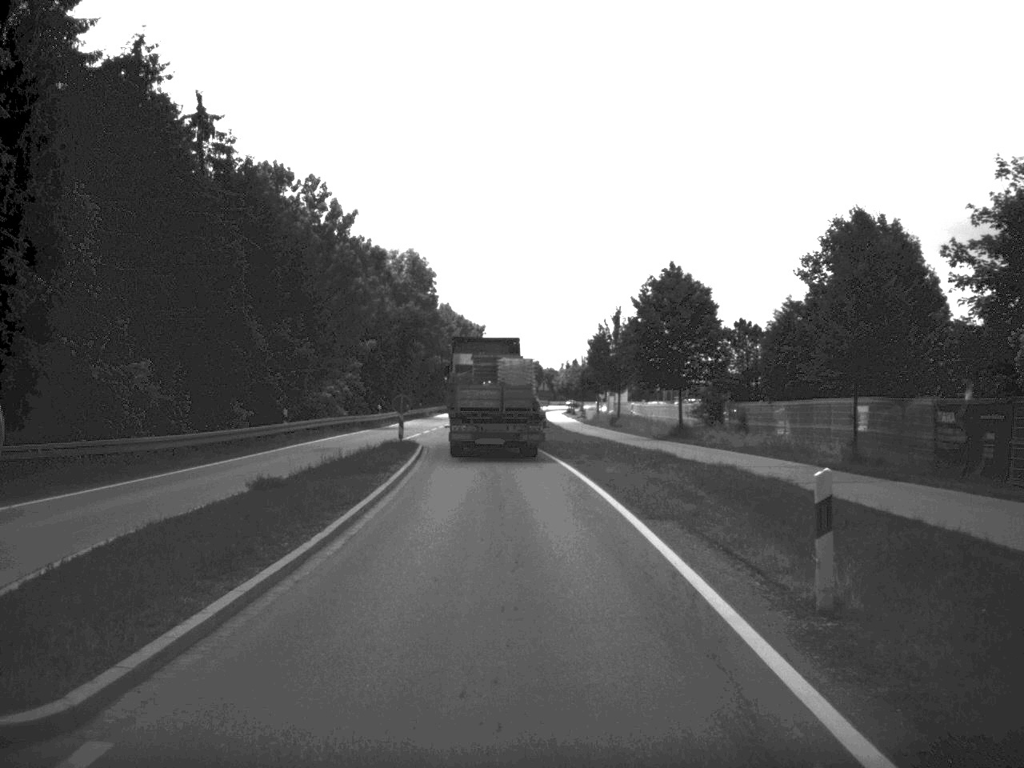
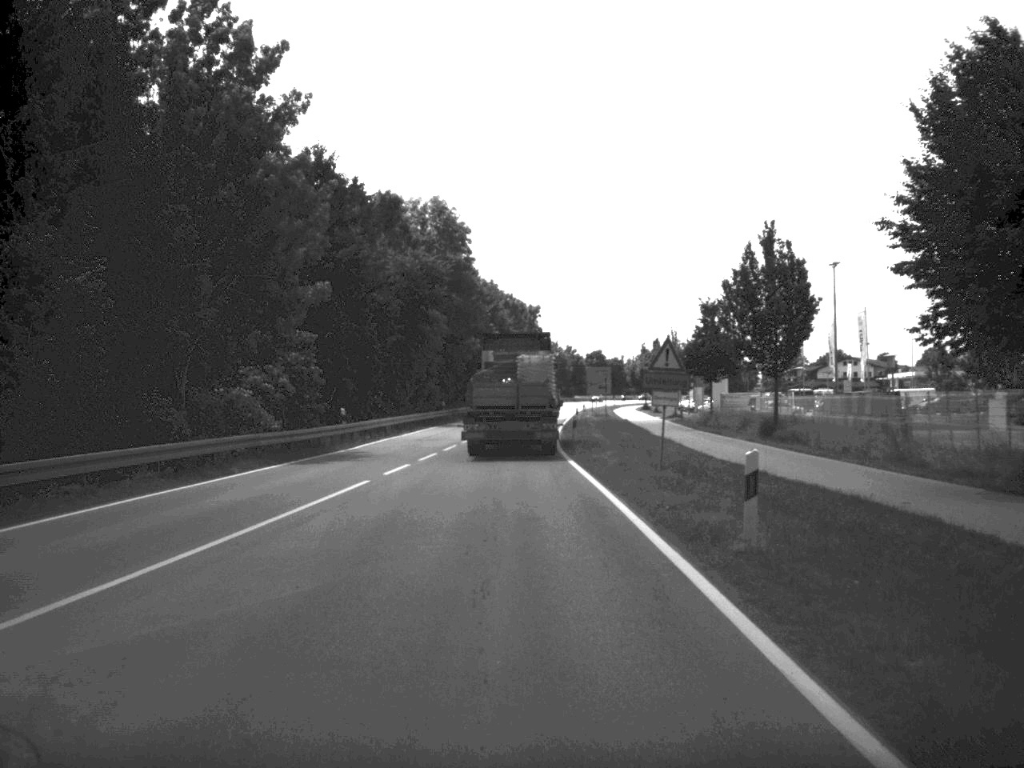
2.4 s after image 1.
(-0.9, +36.5) m; -3°
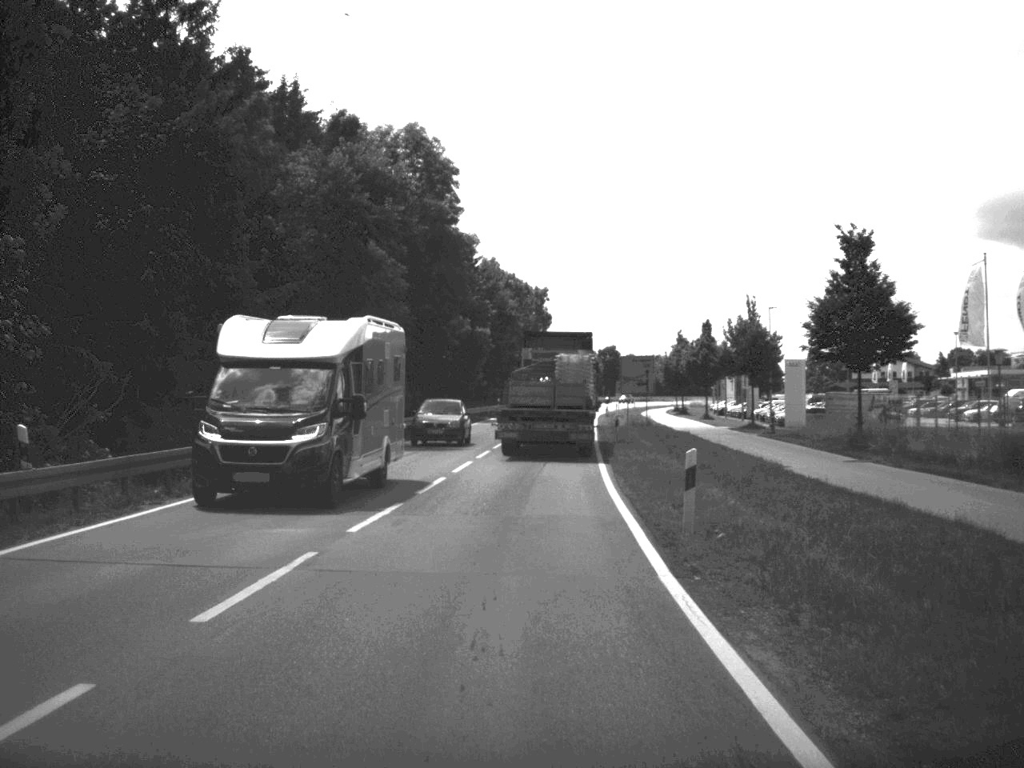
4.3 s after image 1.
(-0.2, +29.6) m; 0°
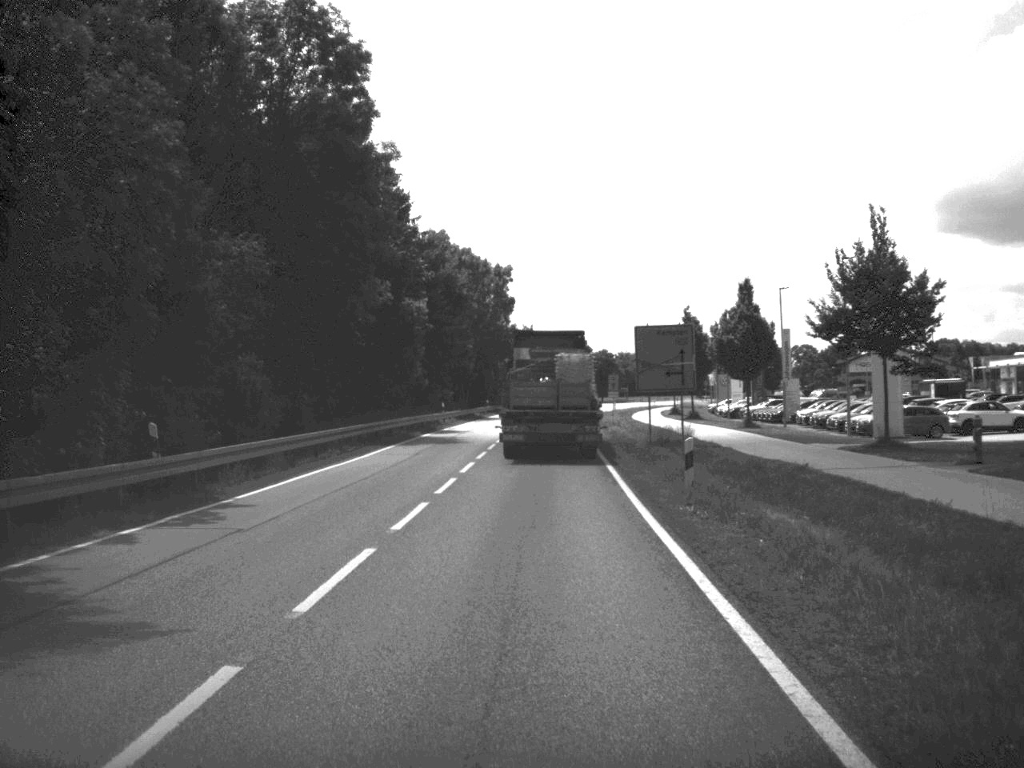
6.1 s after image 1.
(+0.3, +28.8) m; +2°
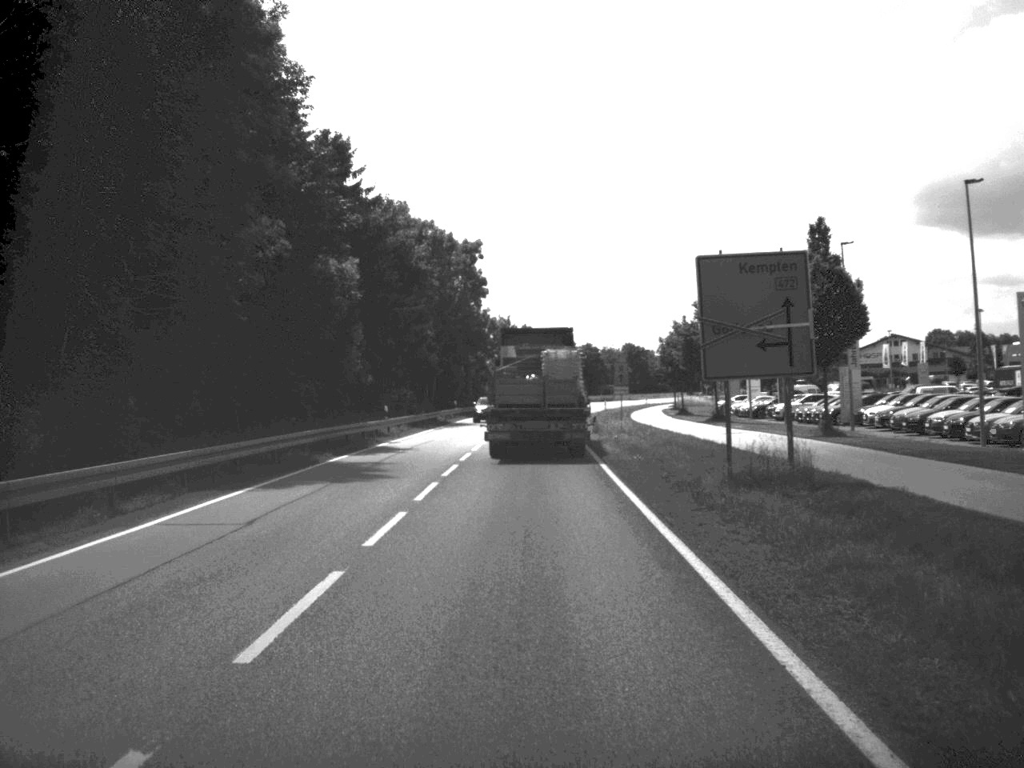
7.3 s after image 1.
(+0.2, +19.3) m; +1°
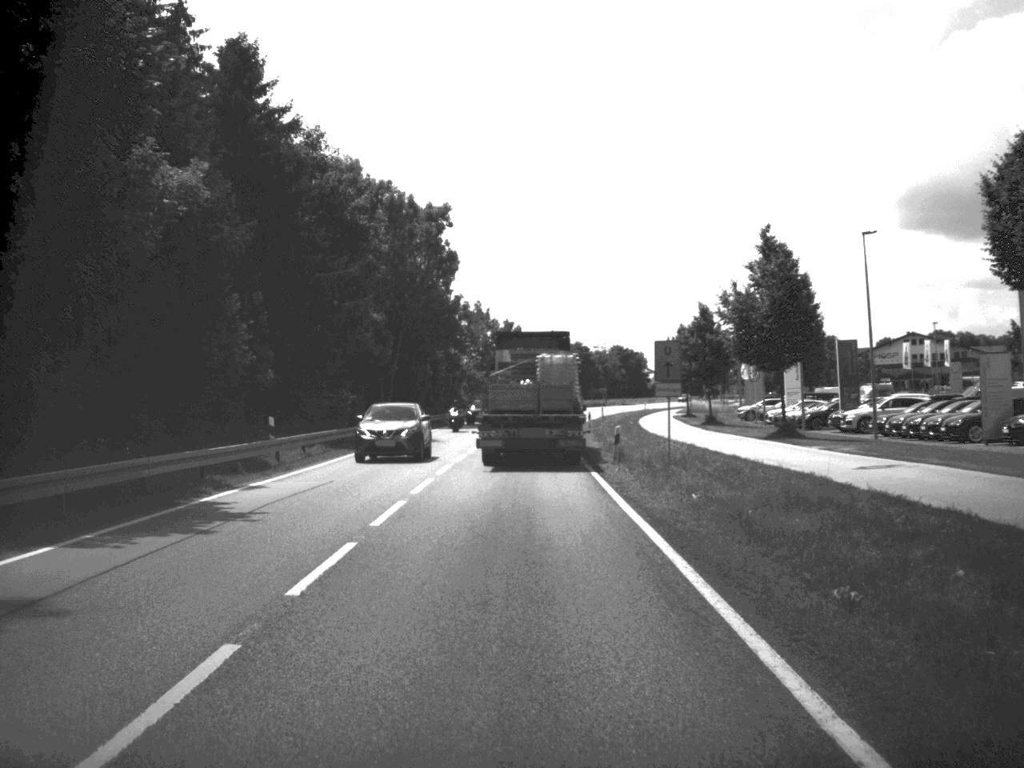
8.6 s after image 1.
(+0.1, +20.9) m; +1°
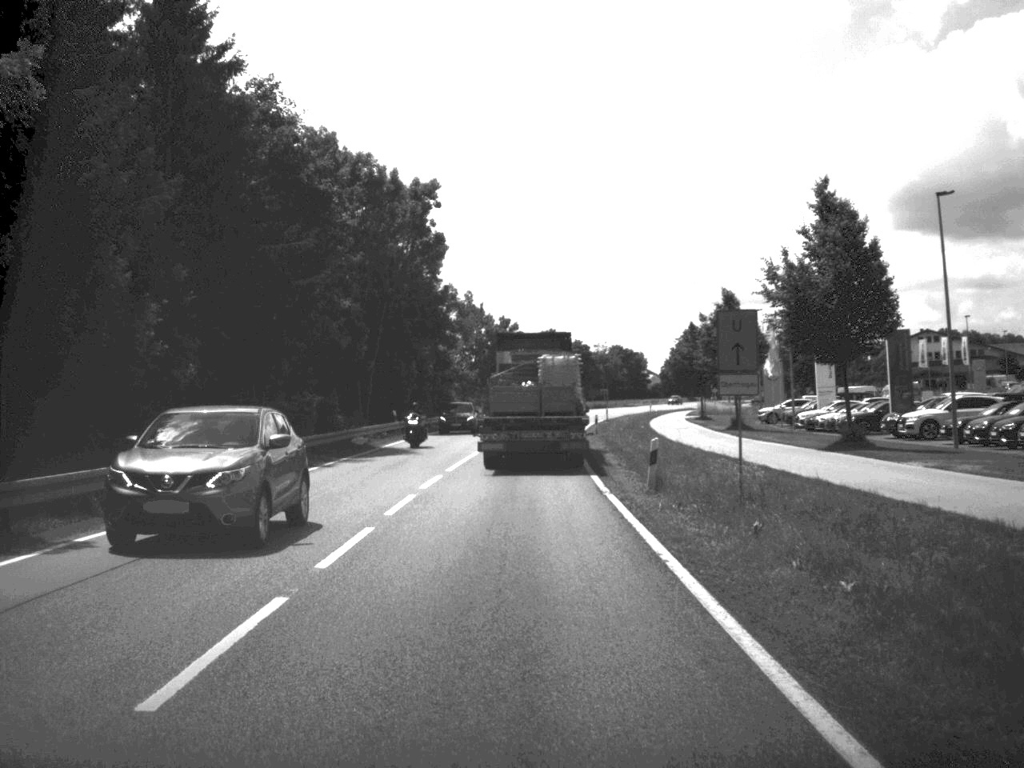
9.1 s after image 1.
(0.0, +9.6) m; 0°
